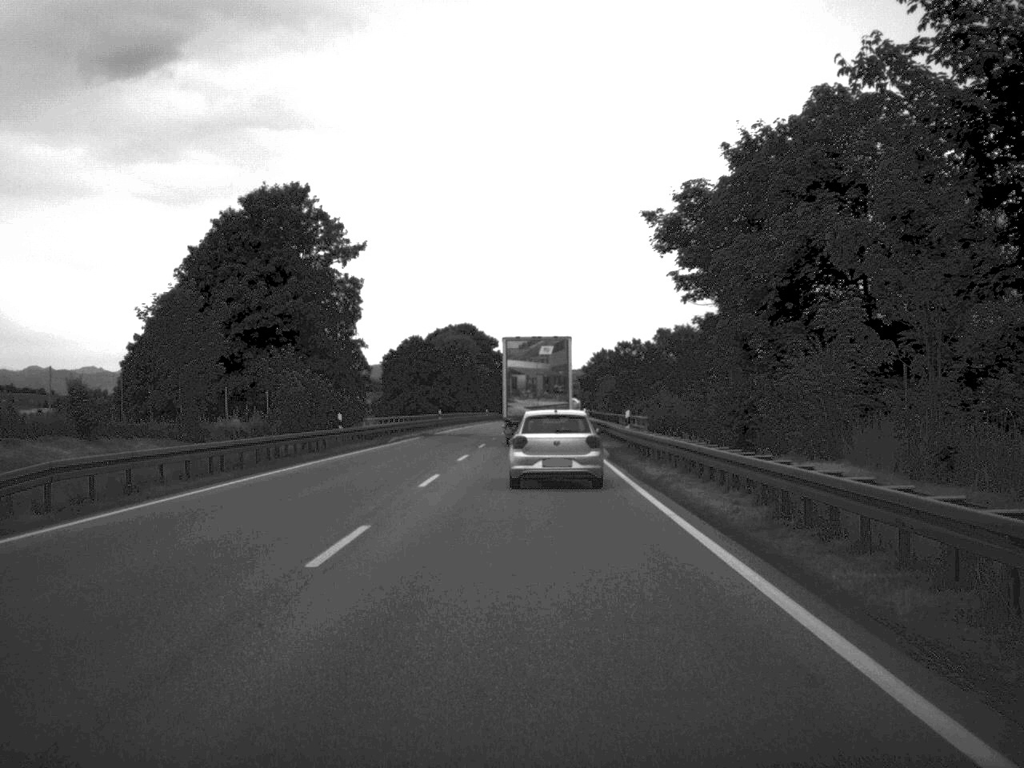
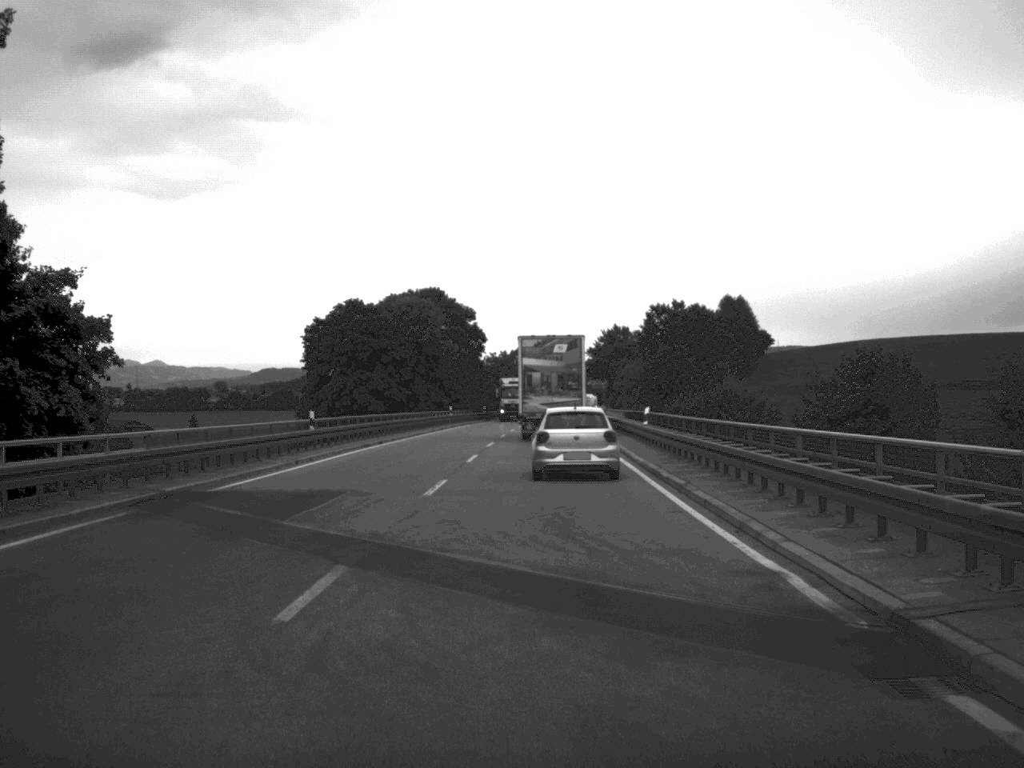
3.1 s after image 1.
(+0.1, +50.2) m; 0°
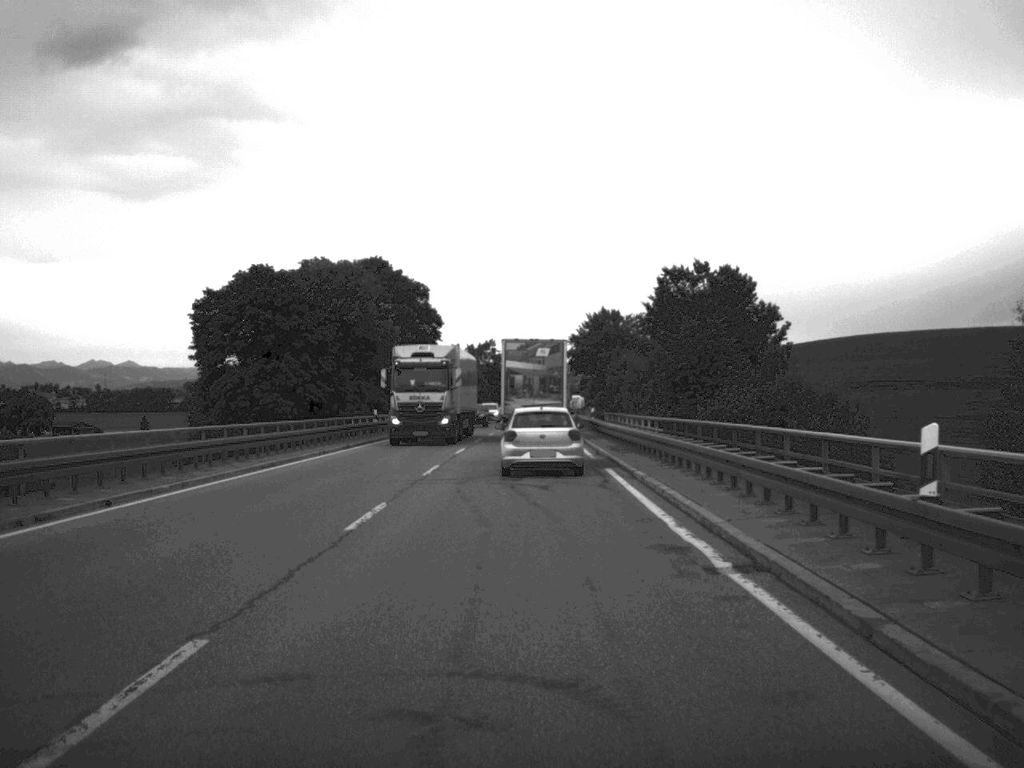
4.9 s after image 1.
(+0.4, +28.8) m; +1°
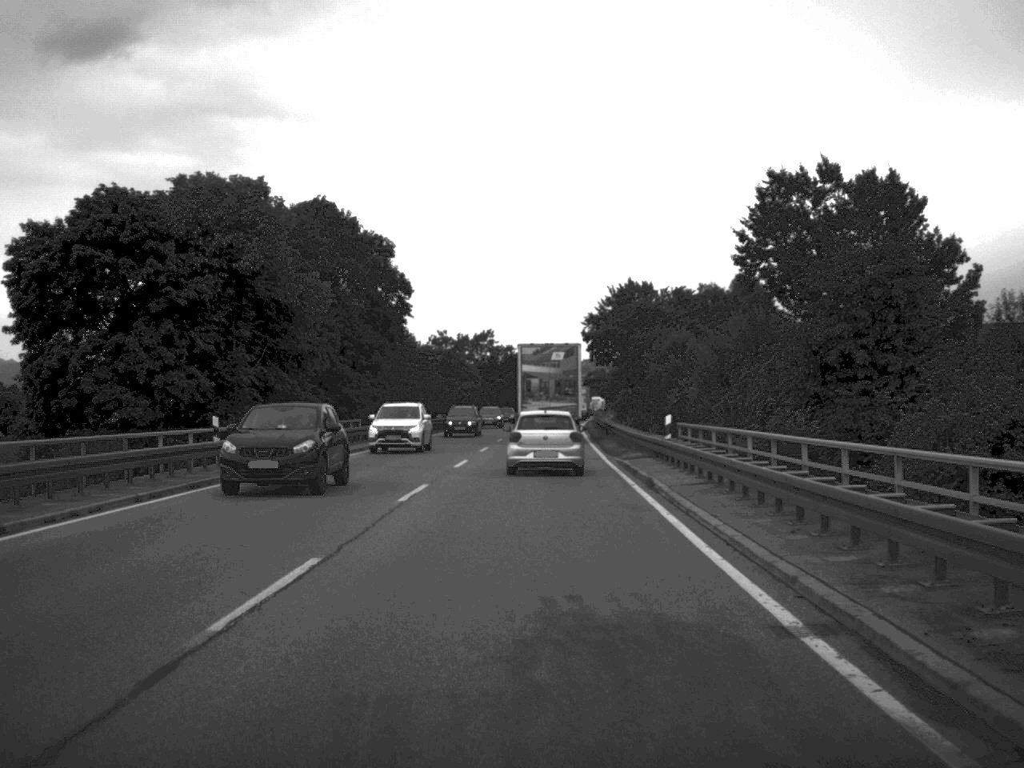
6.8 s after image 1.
(0.0, +30.5) m; 0°
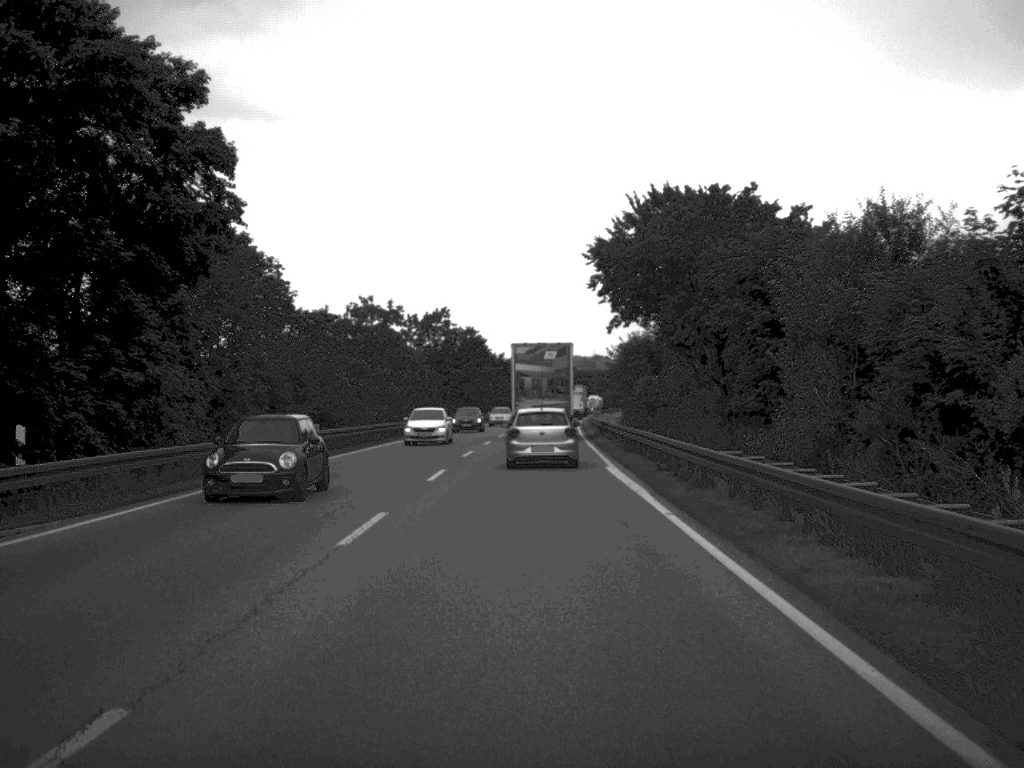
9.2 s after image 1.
(+0.4, +41.3) m; +1°
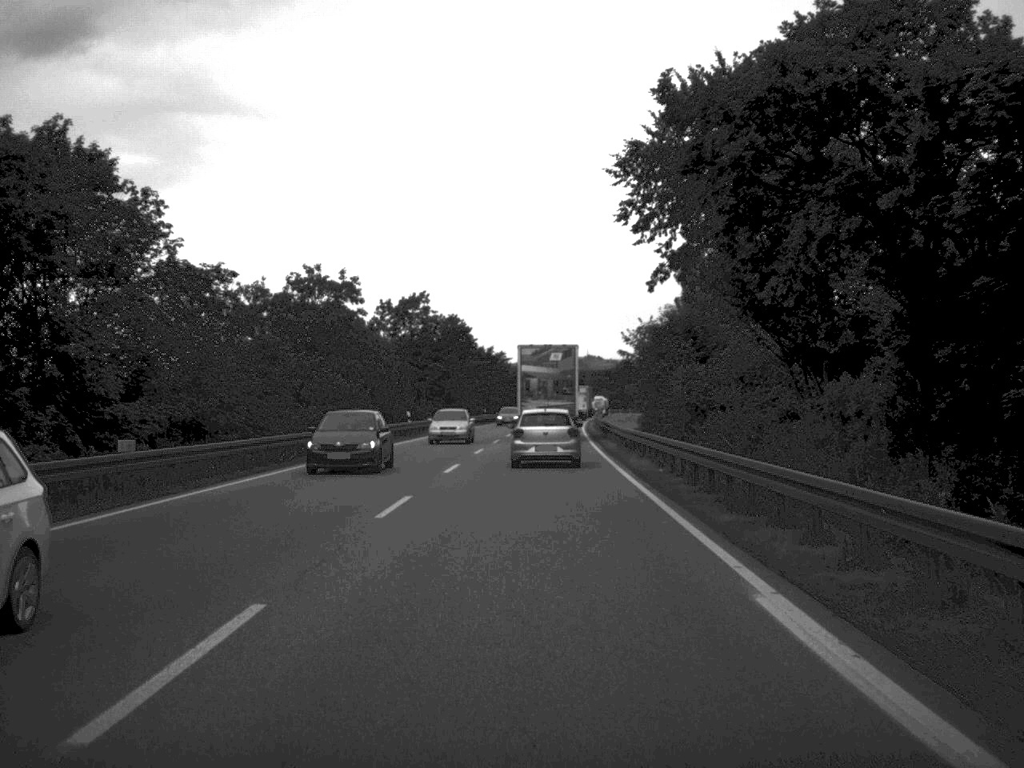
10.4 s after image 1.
(0.0, +20.2) m; 0°
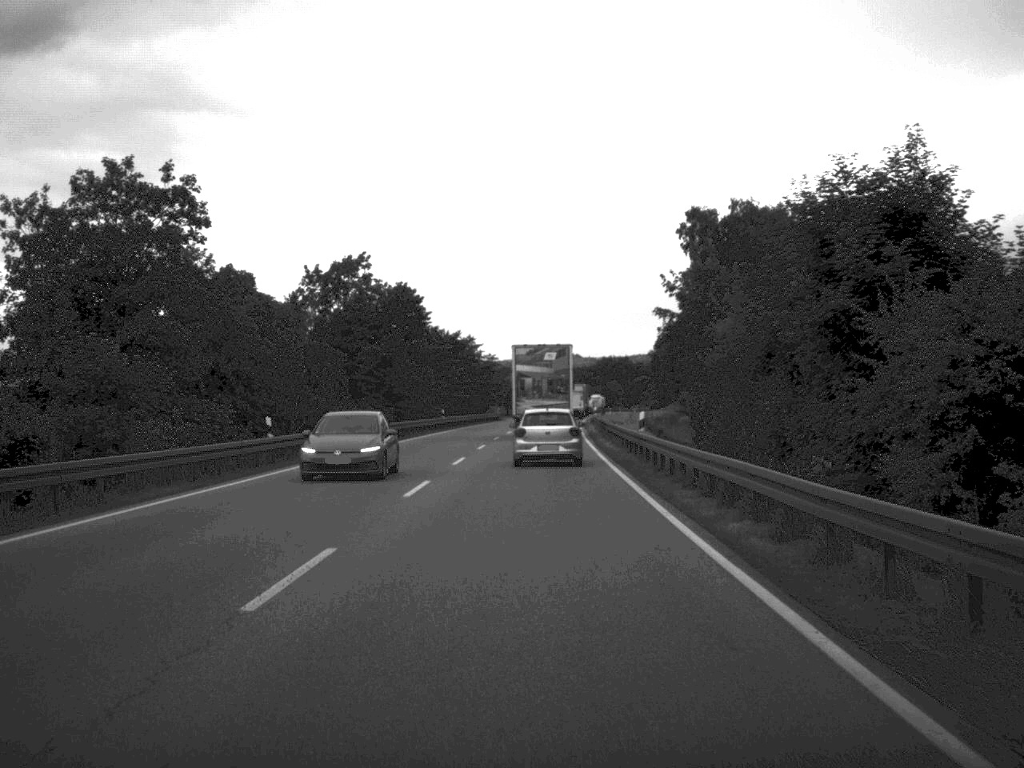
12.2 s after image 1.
(+0.3, +31.0) m; +1°
